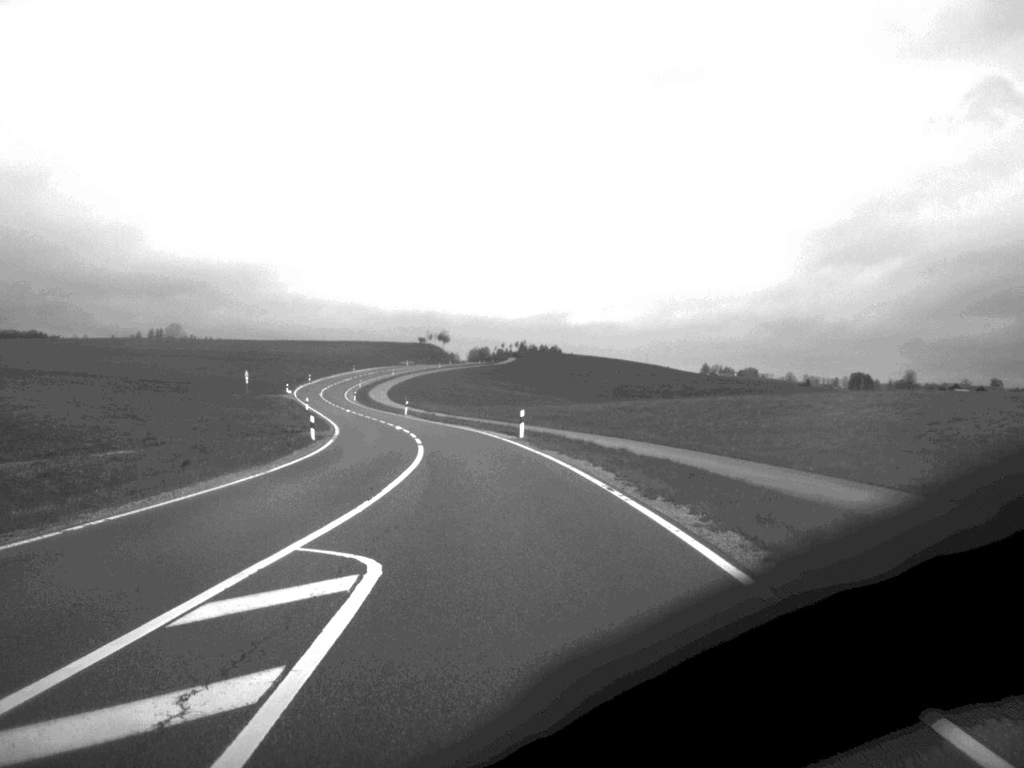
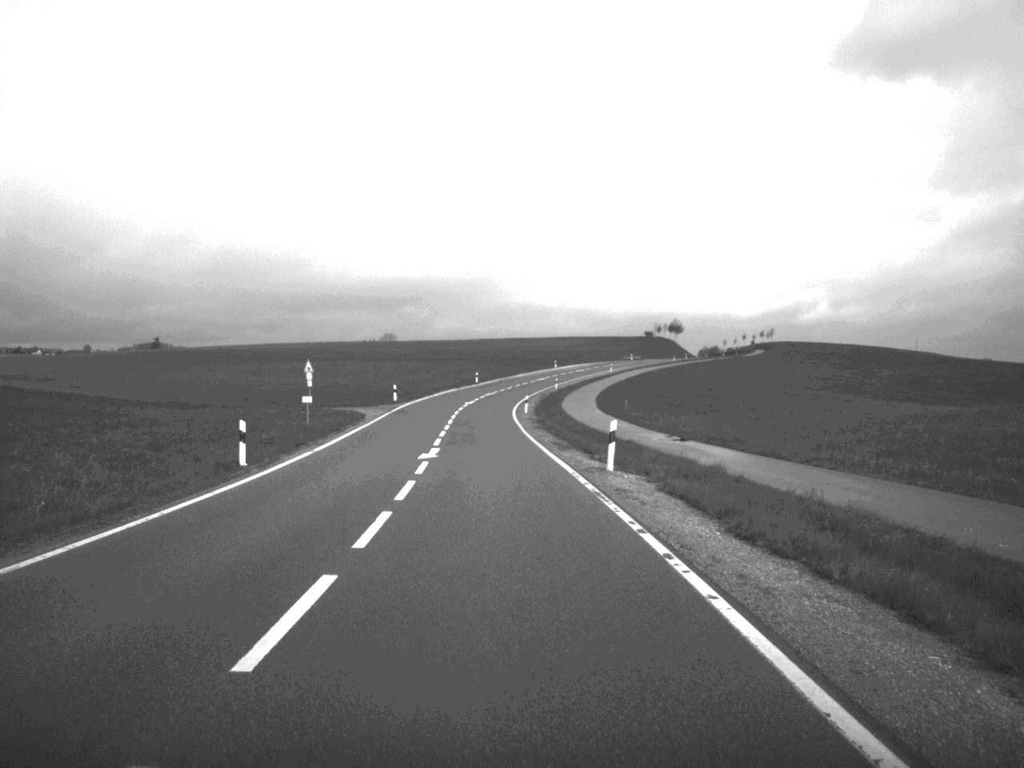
(-6.3, +71.5) m; -10°
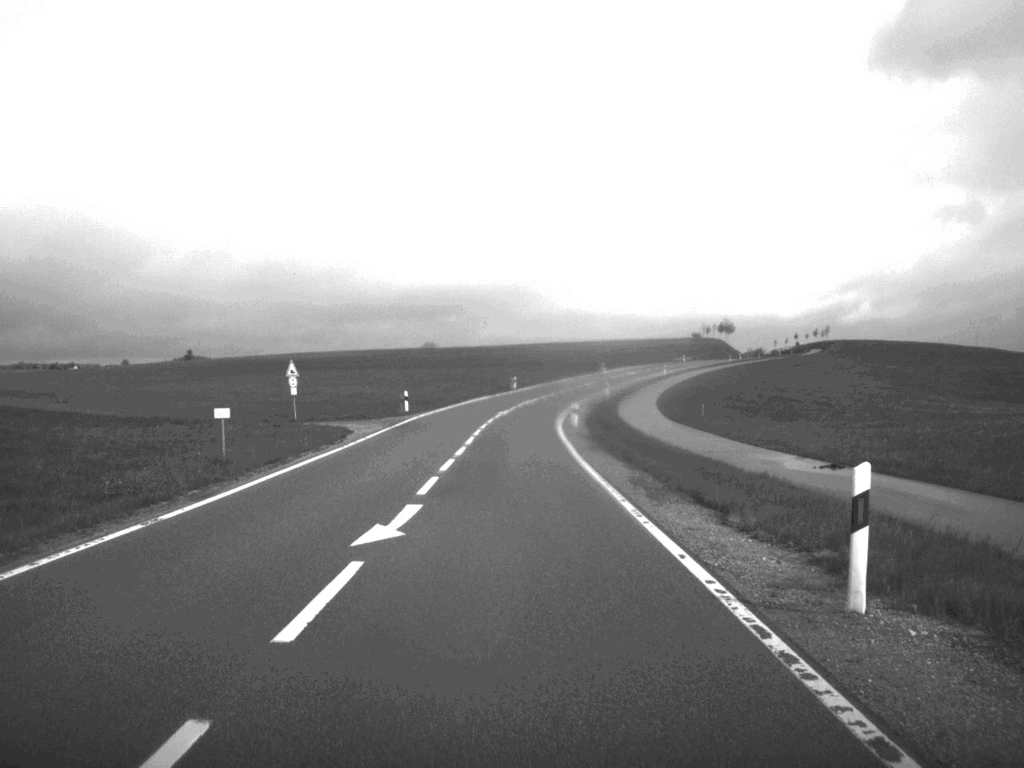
(-0.3, +17.0) m; -2°
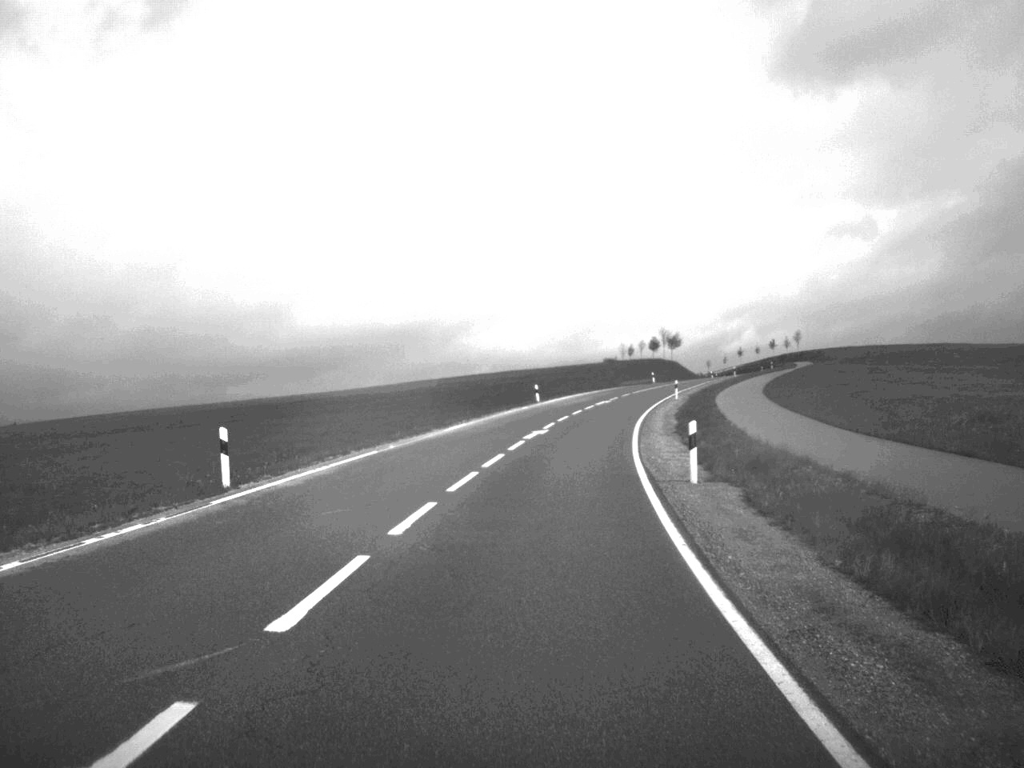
(+2.1, +87.9) m; +6°
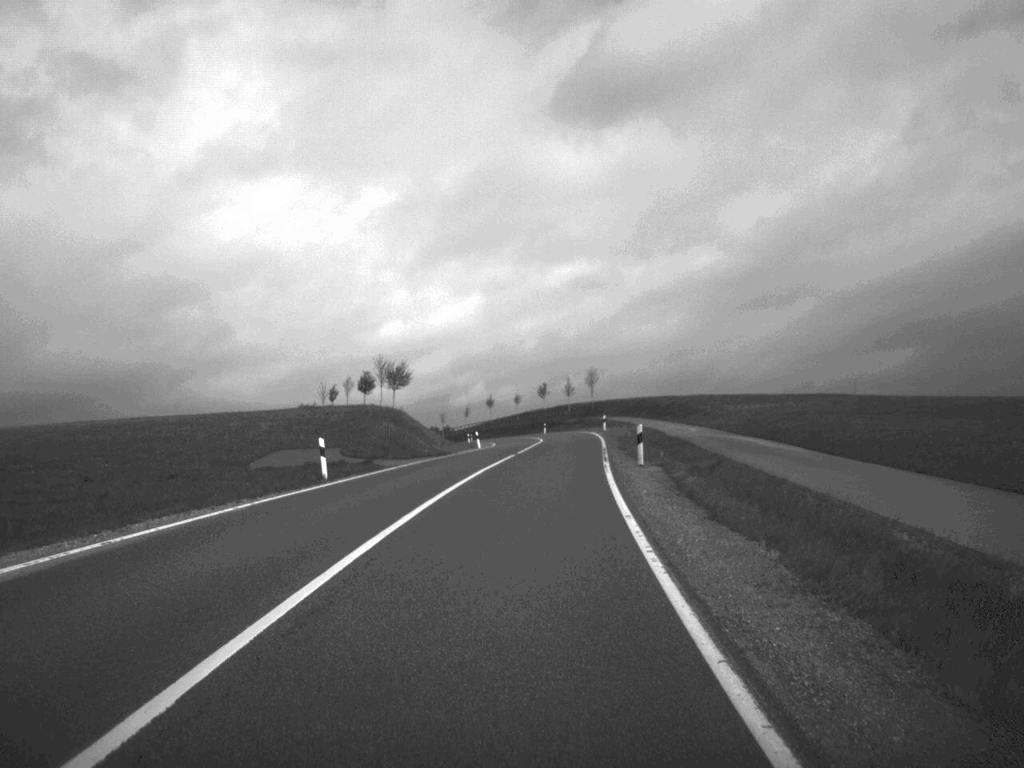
(+9.8, +87.6) m; +12°
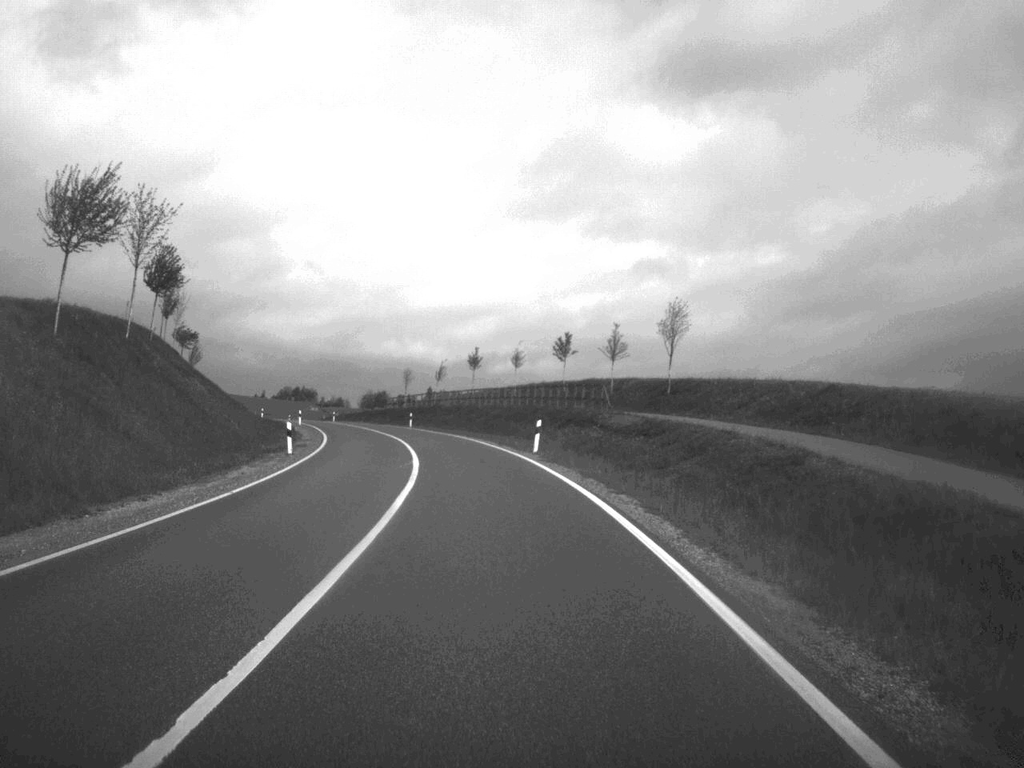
(+2.0, +88.7) m; -2°
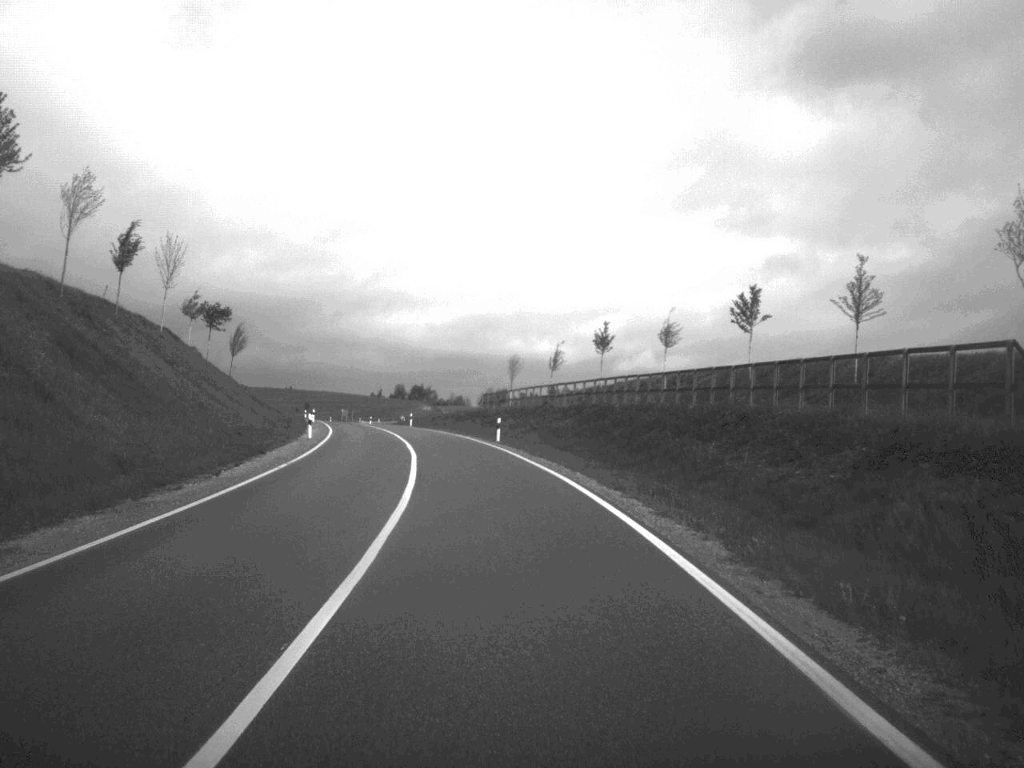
(-1.8, +36.7) m; -6°
